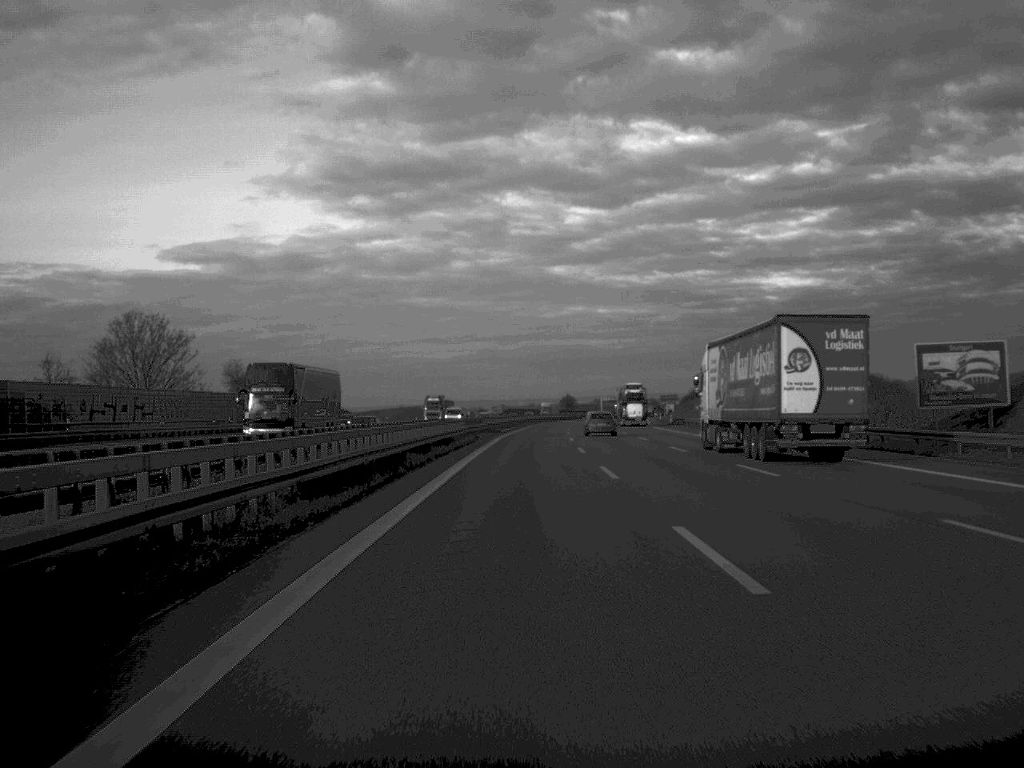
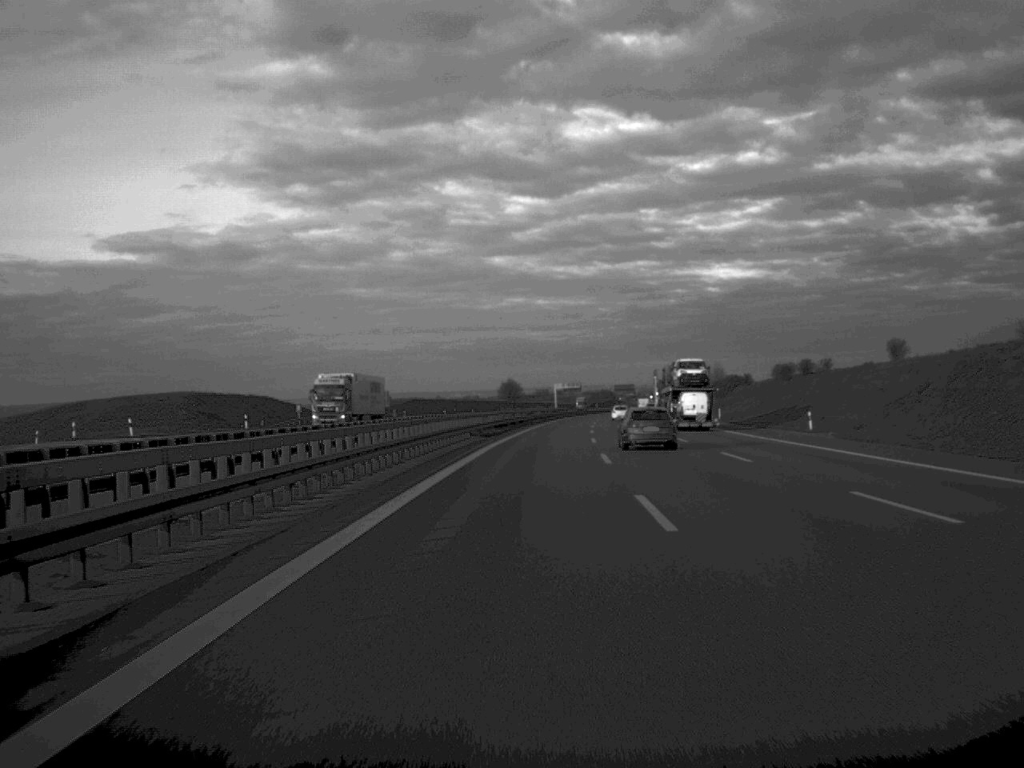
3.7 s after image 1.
(+3.4, +138.7) m; +3°
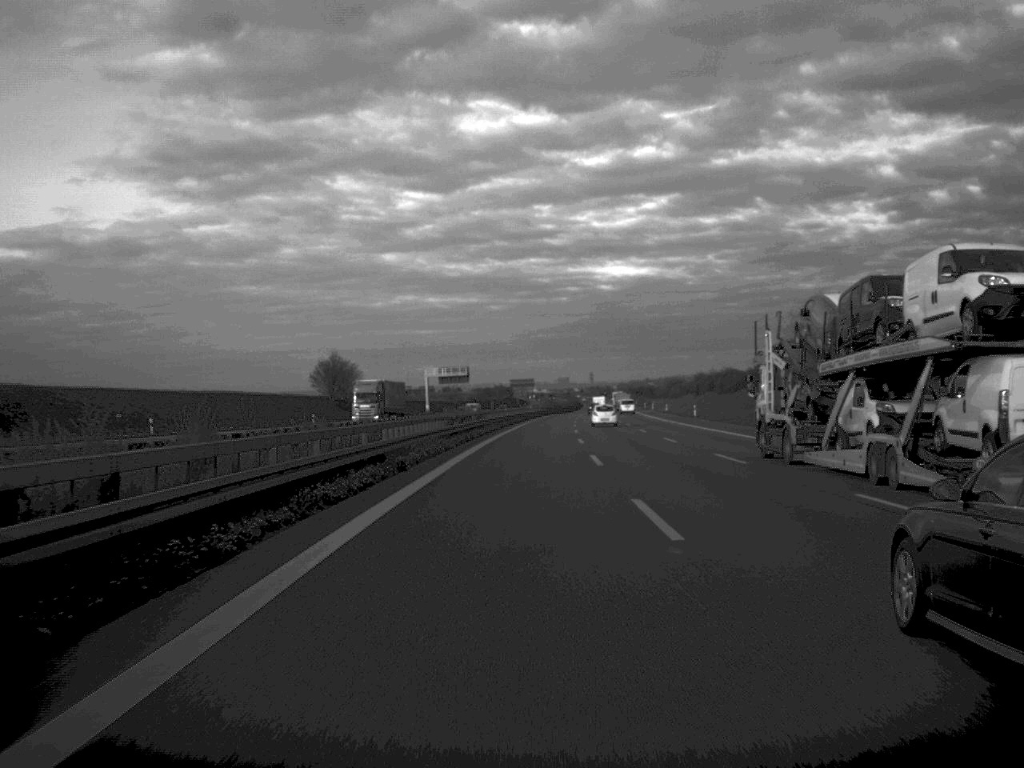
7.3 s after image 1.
(+6.6, +144.6) m; +5°
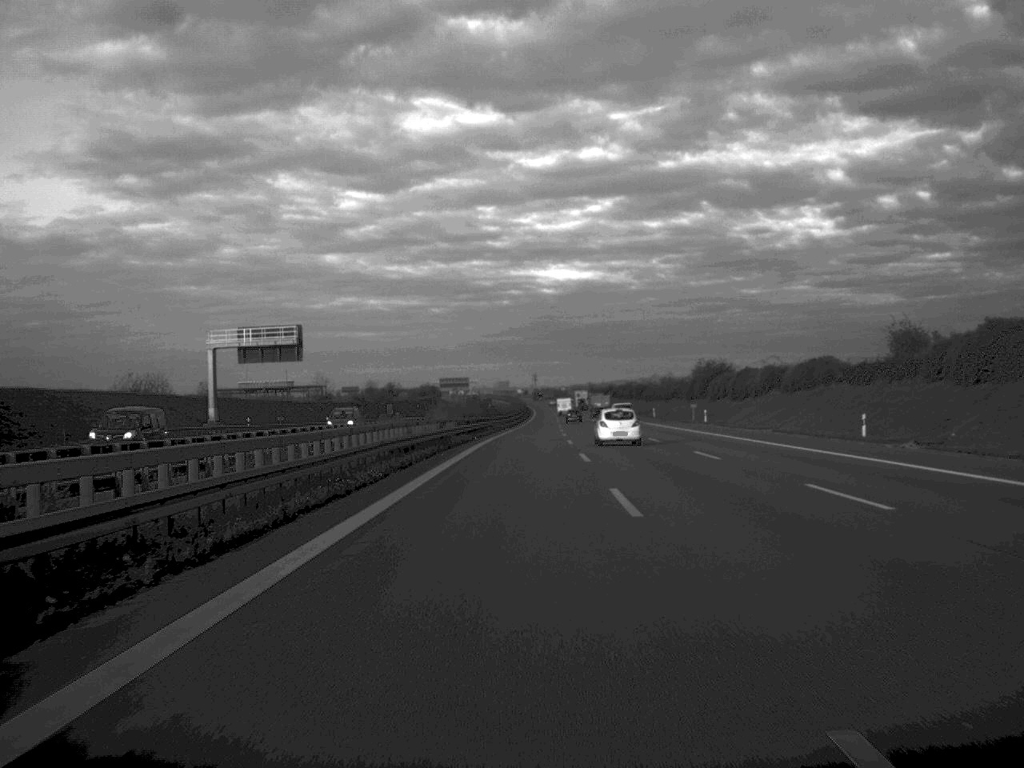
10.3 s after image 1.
(+3.2, +122.1) m; +3°
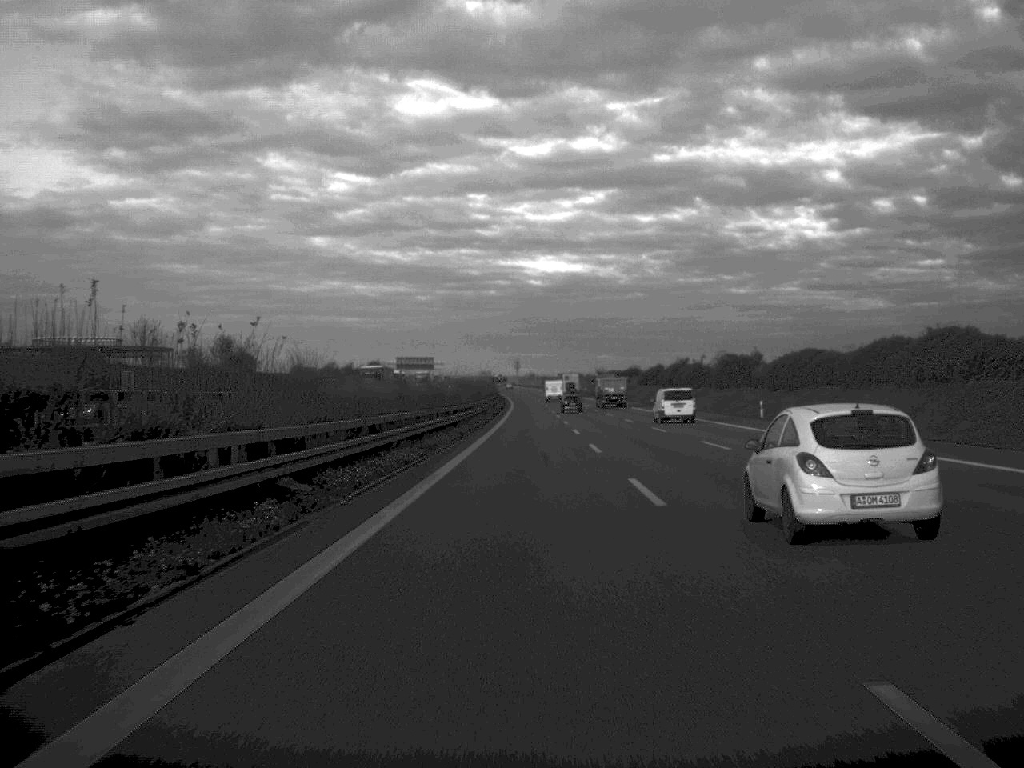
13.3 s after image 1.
(+1.3, +124.5) m; +1°
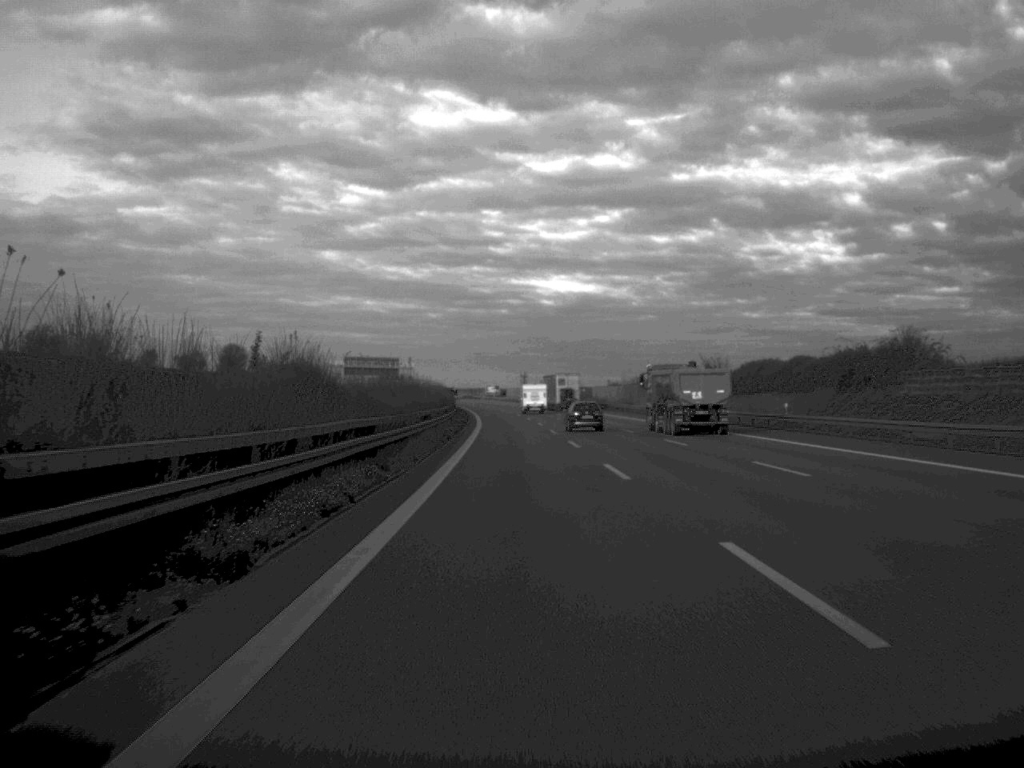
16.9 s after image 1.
(0.0, +154.1) m; 0°
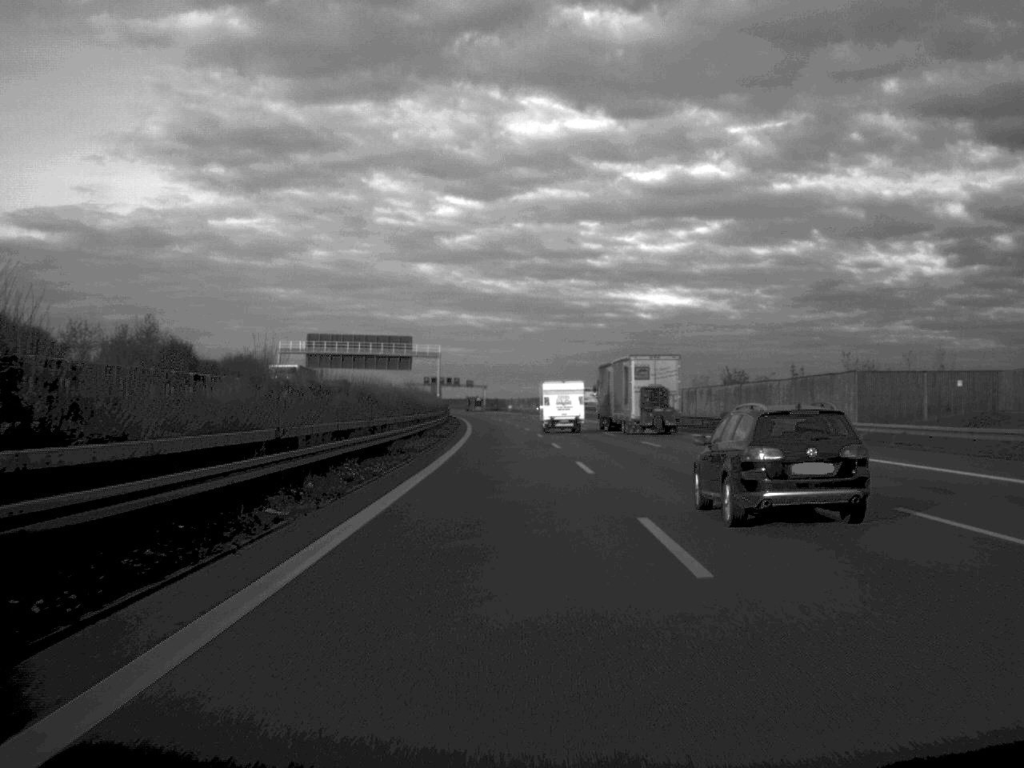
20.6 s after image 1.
(-4.9, +157.8) m; -4°
